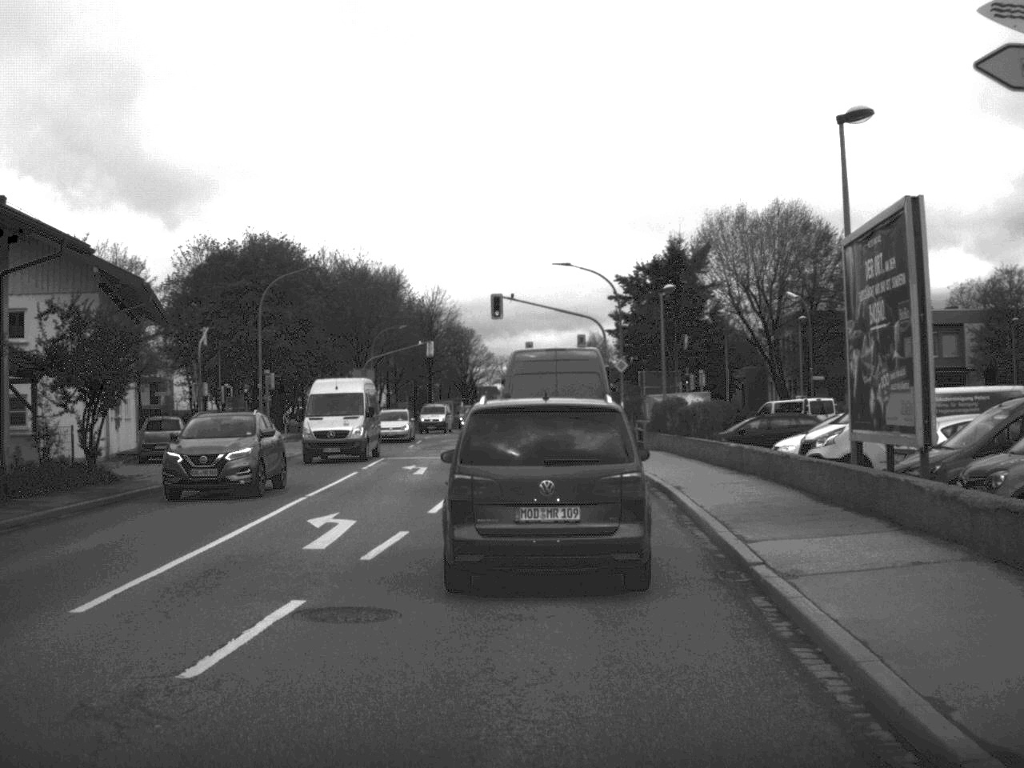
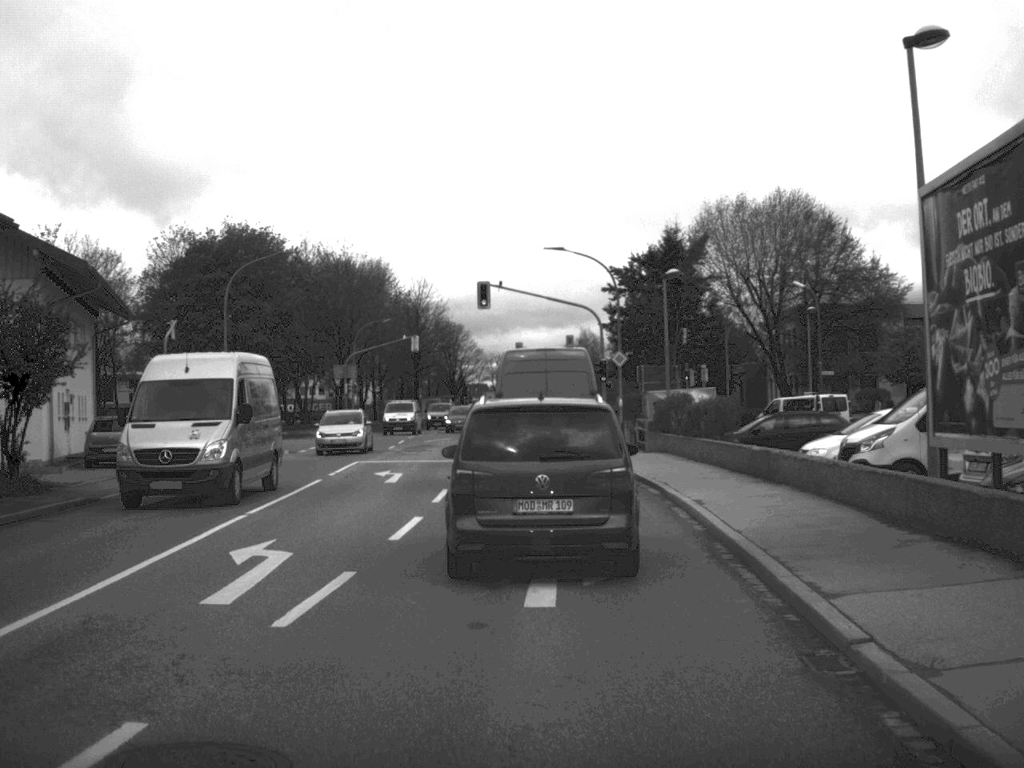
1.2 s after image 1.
(0.0, +4.1) m; 0°
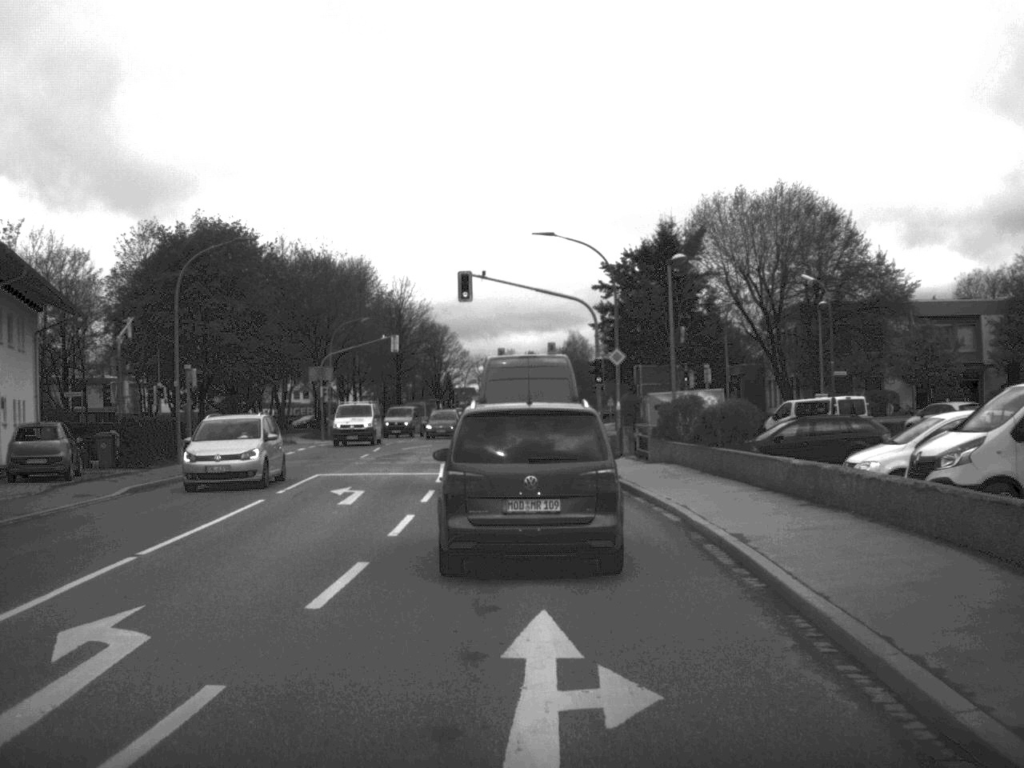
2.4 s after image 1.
(0.0, +4.8) m; 0°
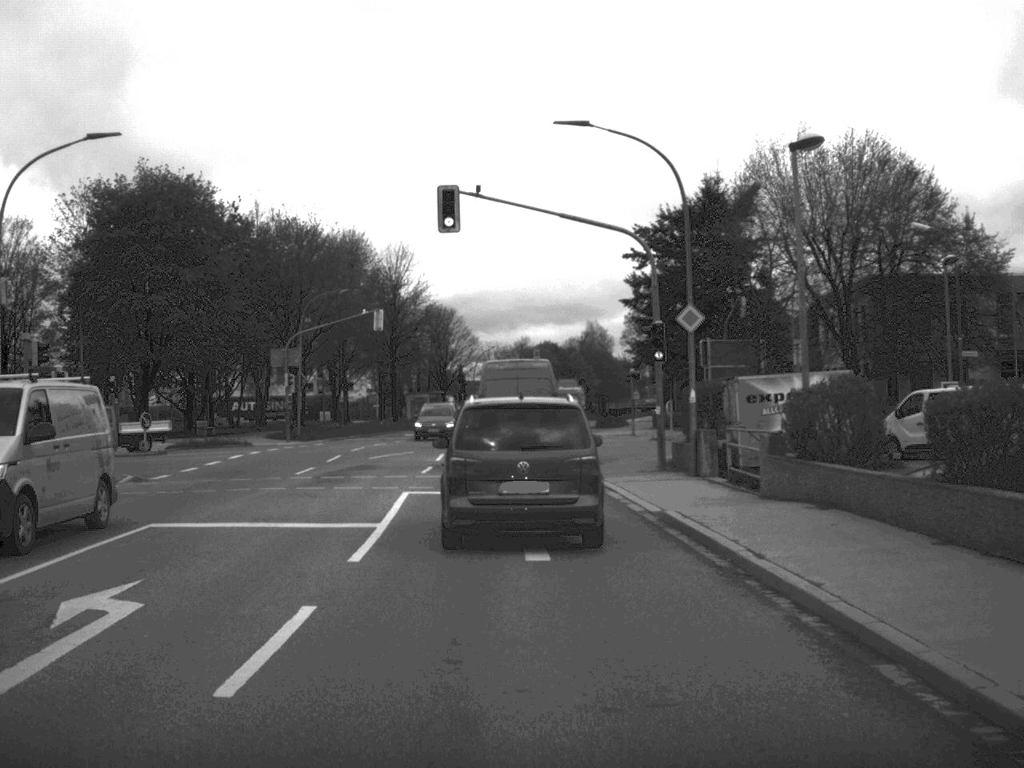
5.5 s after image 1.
(-0.1, +15.0) m; -1°
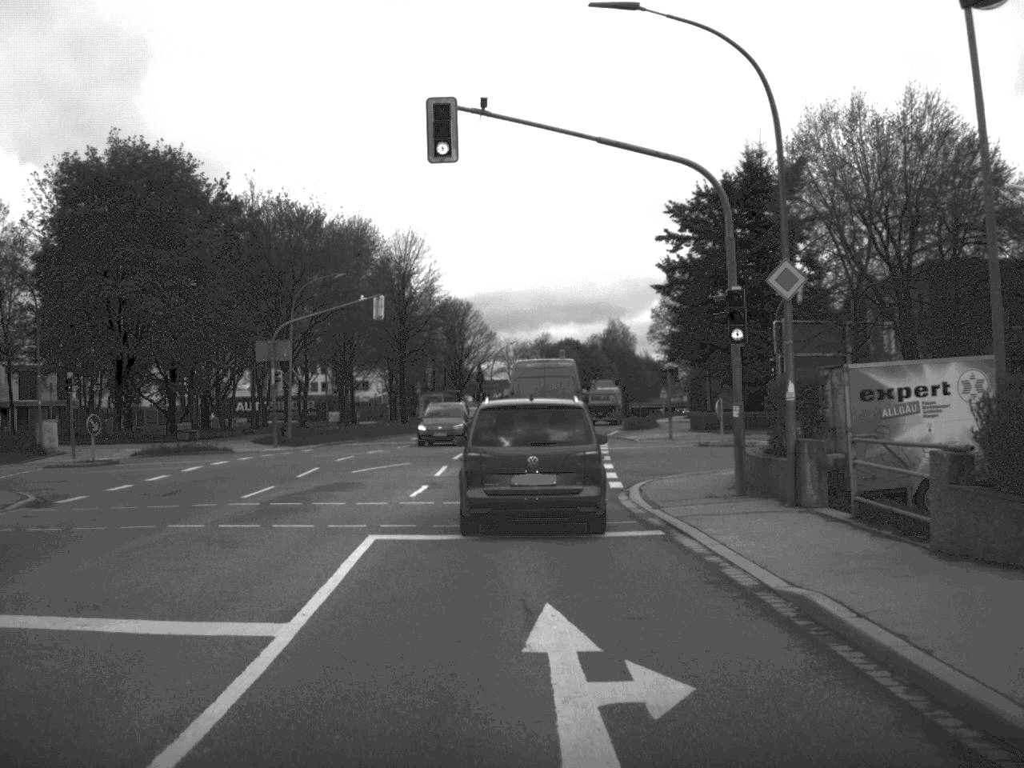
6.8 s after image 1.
(-0.1, +7.6) m; -1°
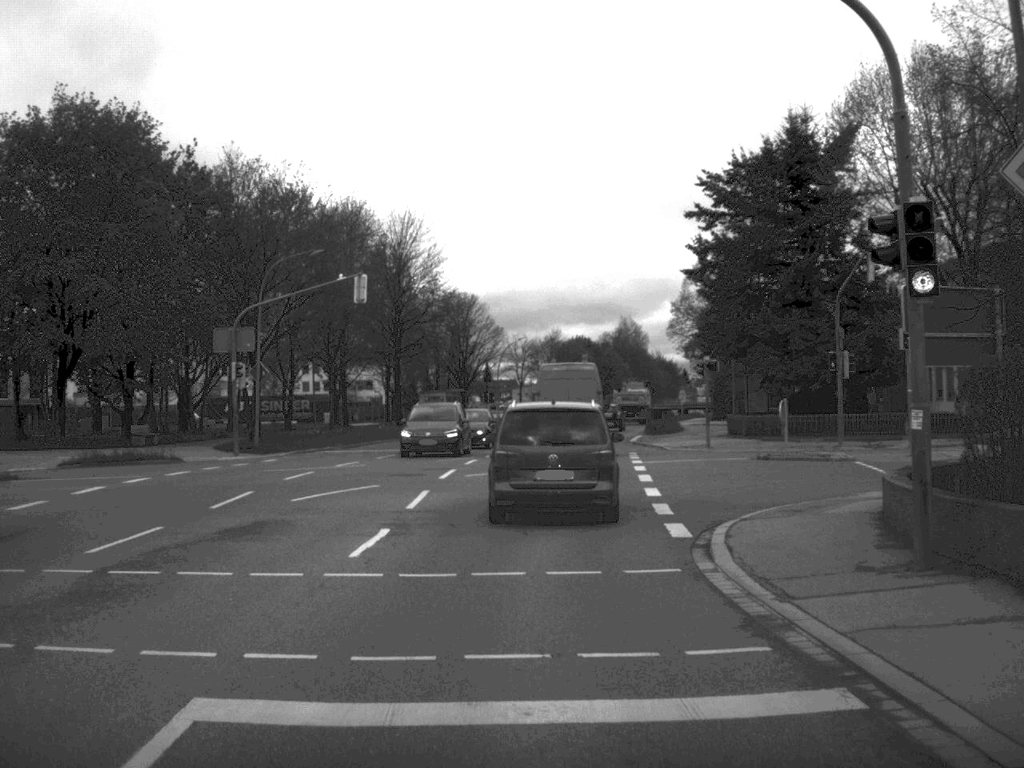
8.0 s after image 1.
(-0.1, +8.6) m; 0°
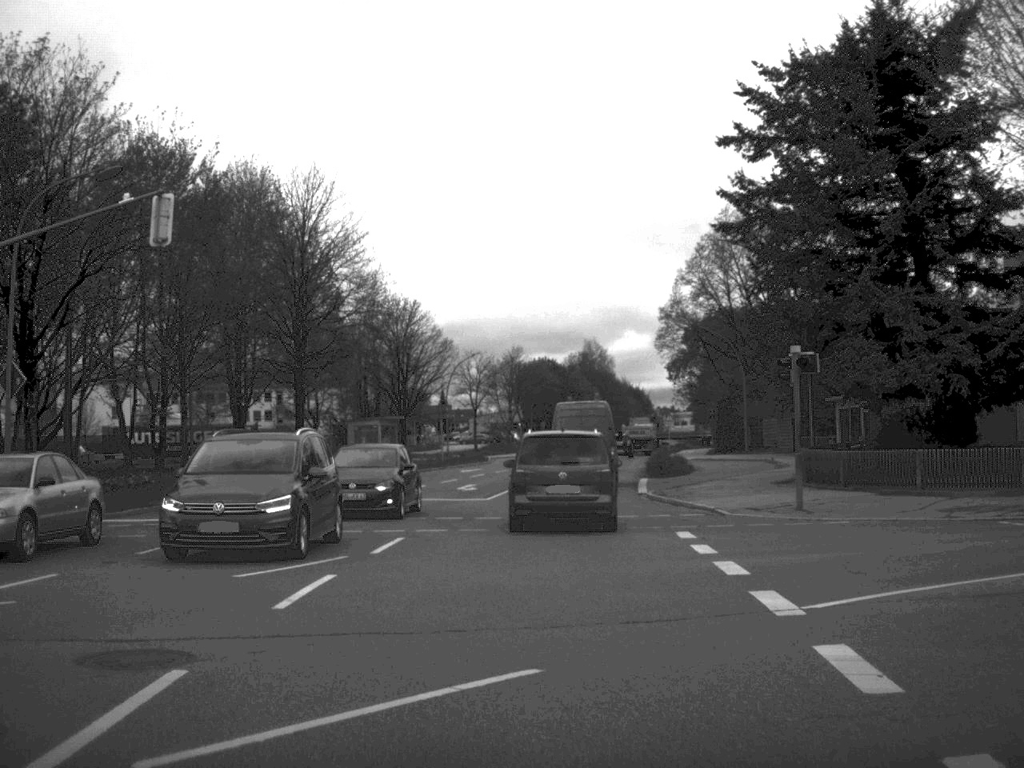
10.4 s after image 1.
(+0.2, +20.3) m; +2°
